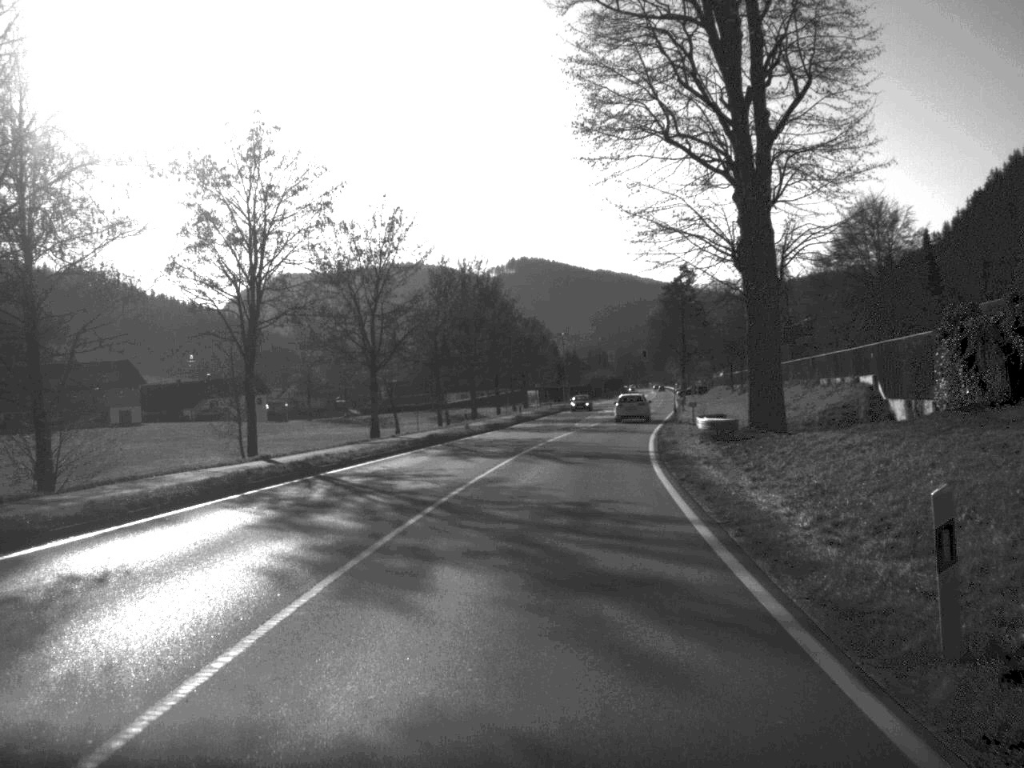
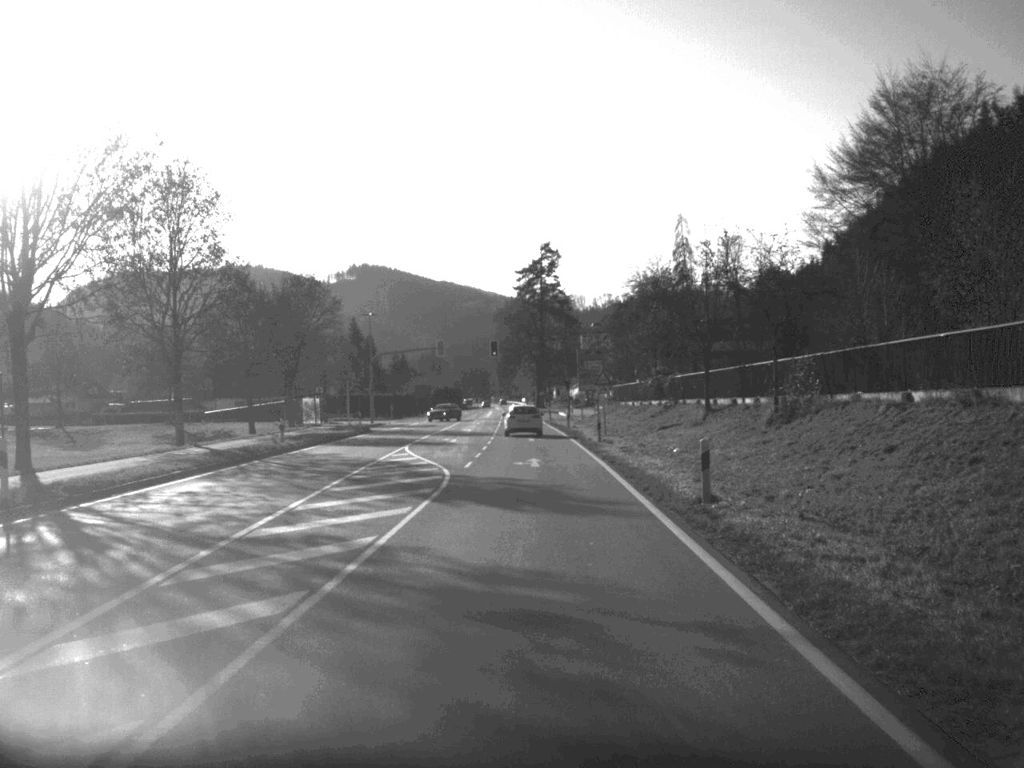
(+5.0, +64.5) m; +7°
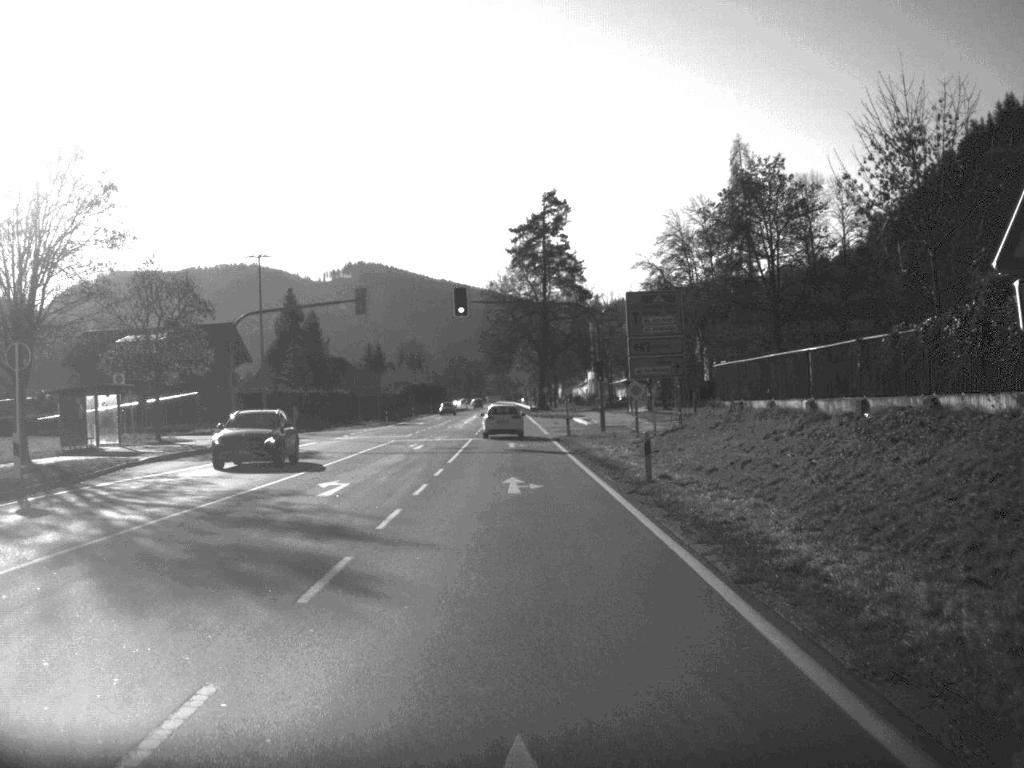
(+0.2, +51.0) m; 0°
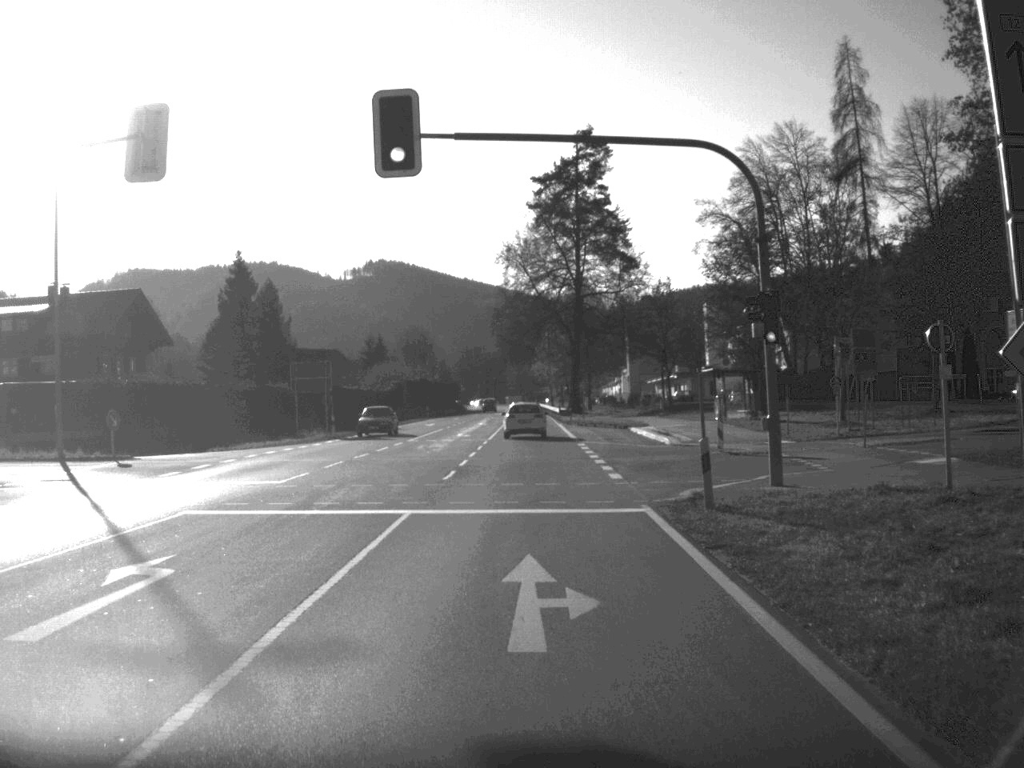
(-0.4, +36.2) m; -1°
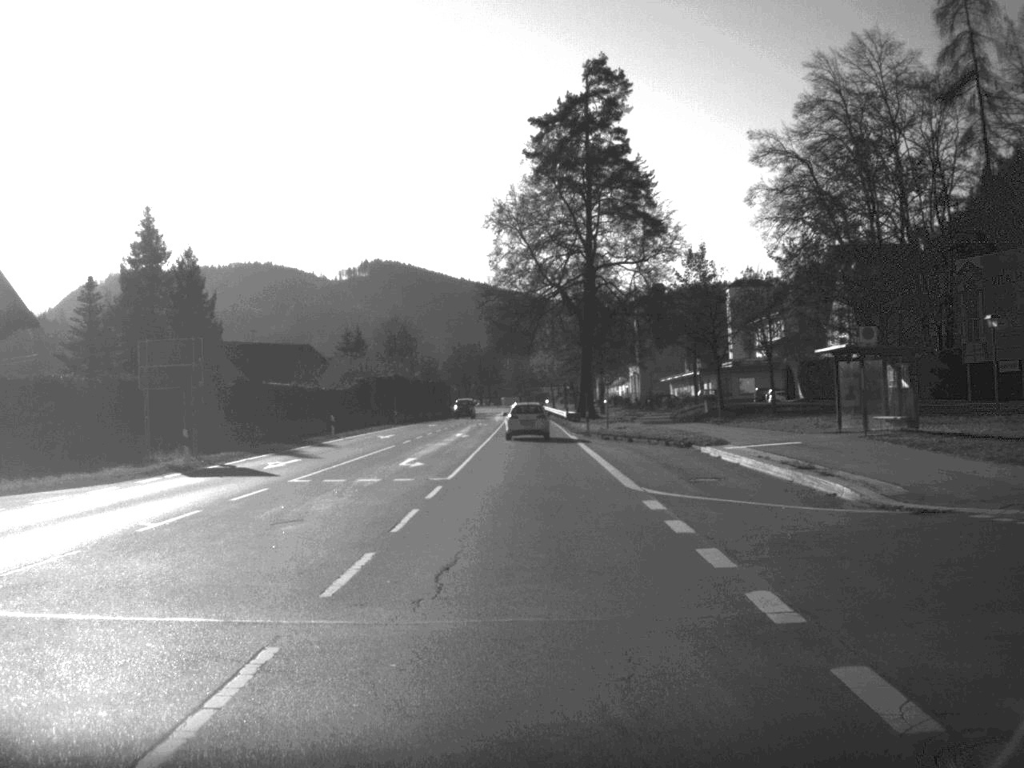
(0.0, +25.8) m; 0°
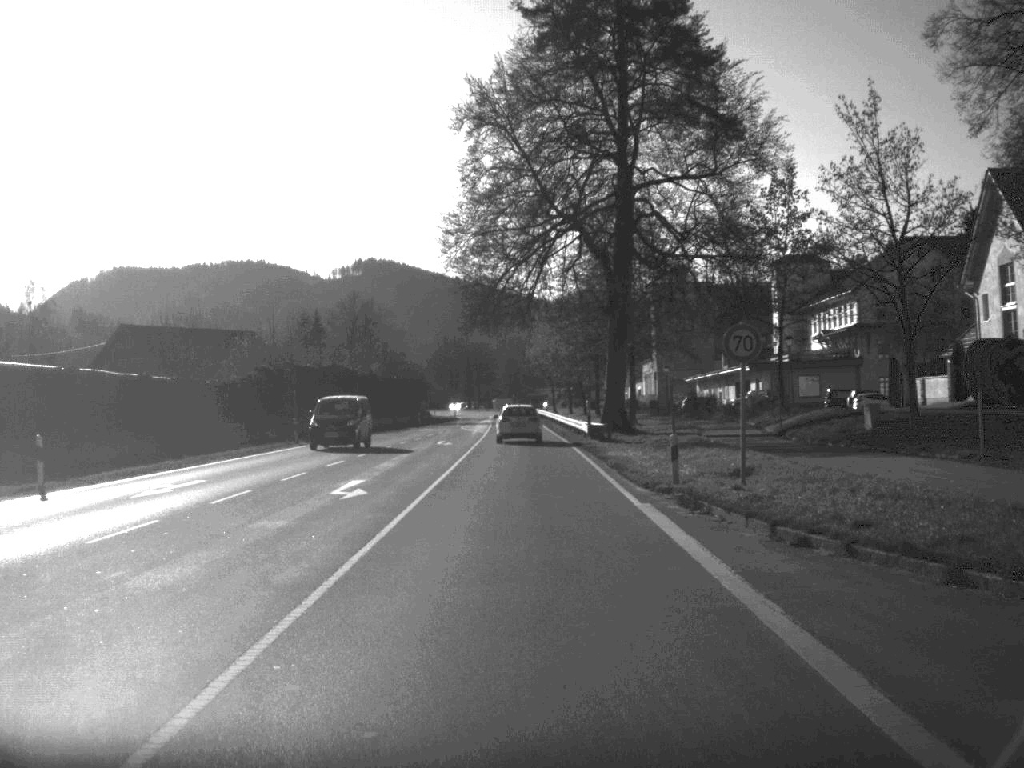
(+0.1, +35.8) m; 0°
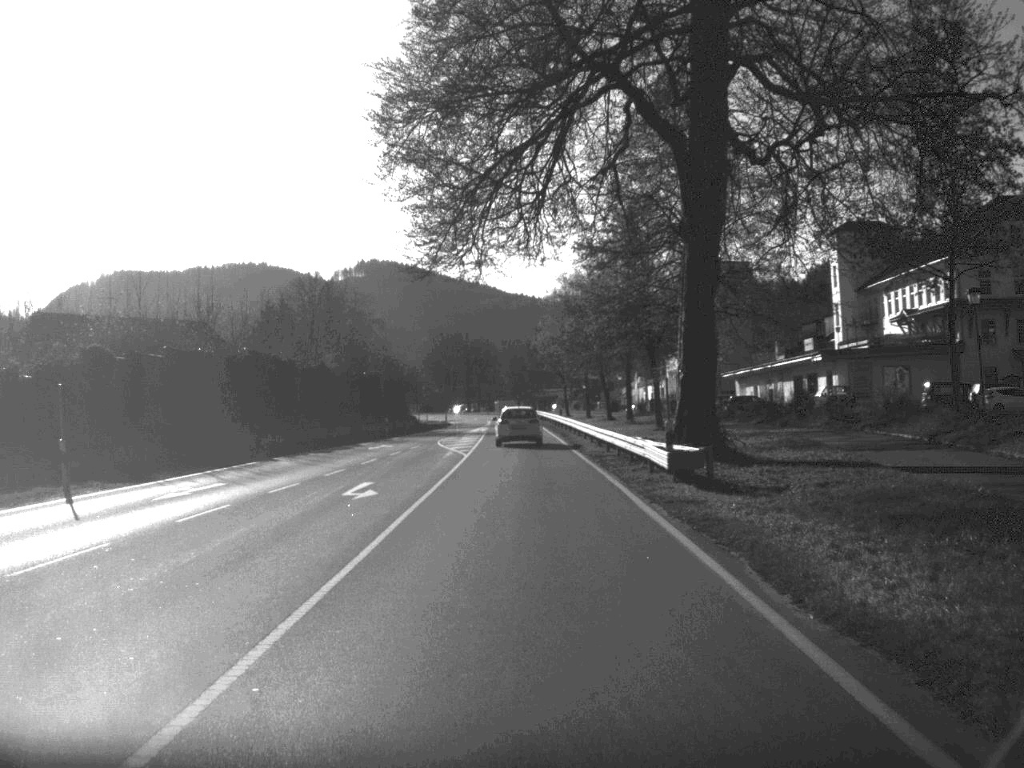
(-0.1, +26.3) m; 0°
